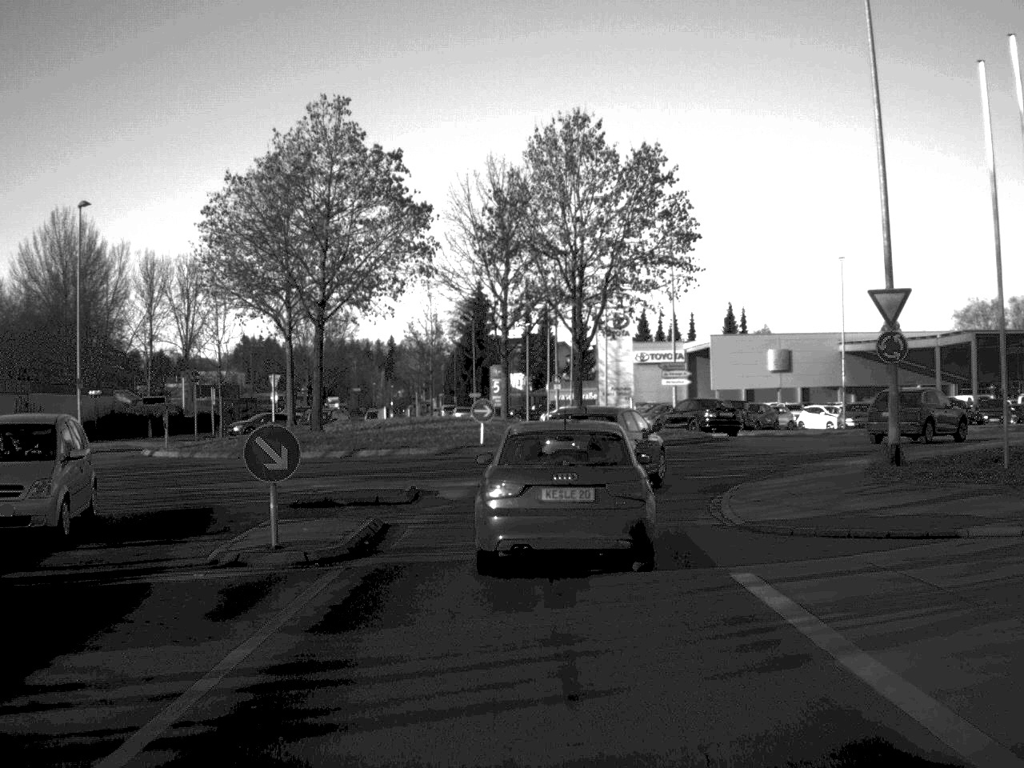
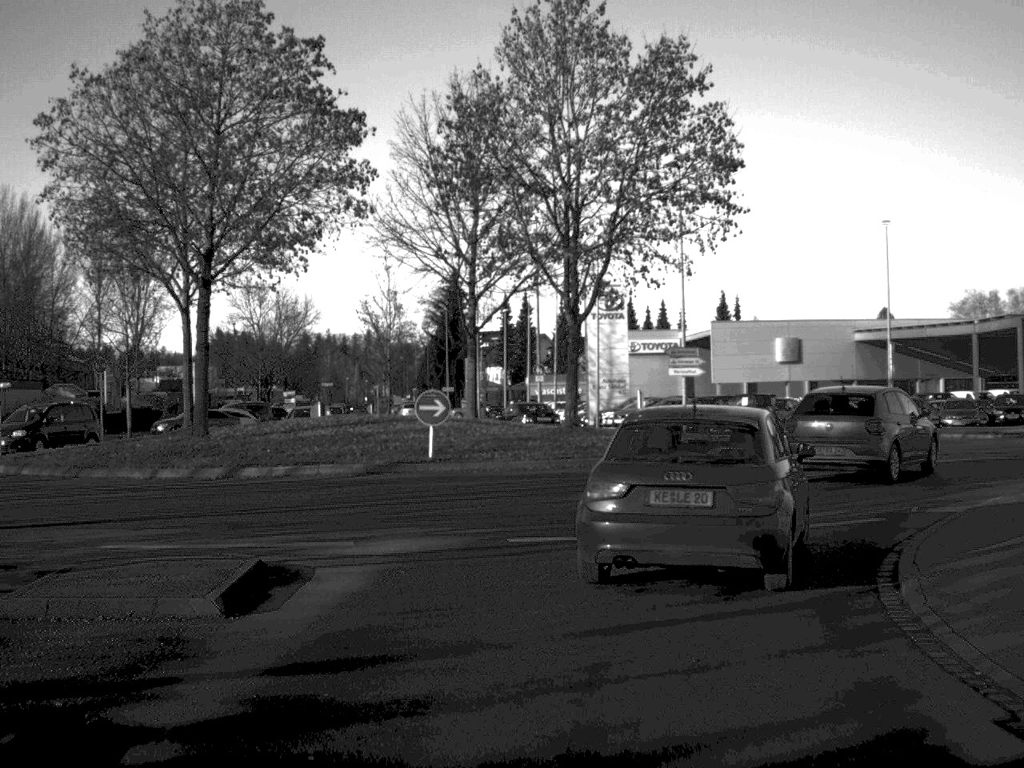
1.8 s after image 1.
(+0.1, +10.9) m; +1°
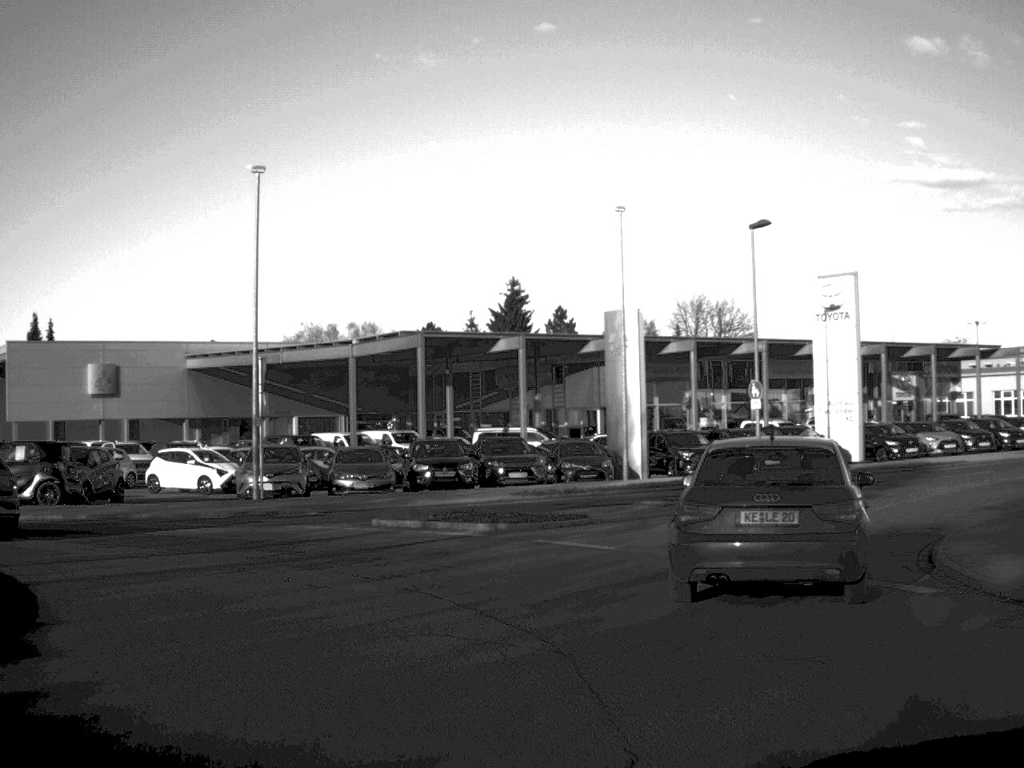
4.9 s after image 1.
(+3.5, +18.4) m; +31°
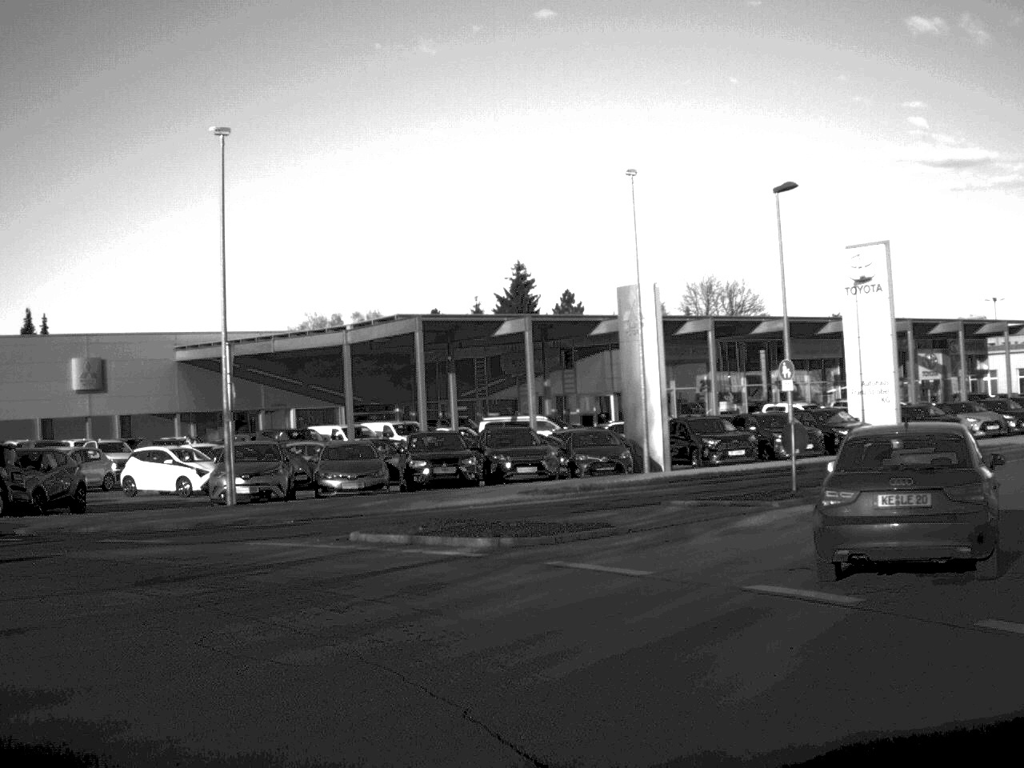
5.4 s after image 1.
(0.0, +3.7) m; -1°
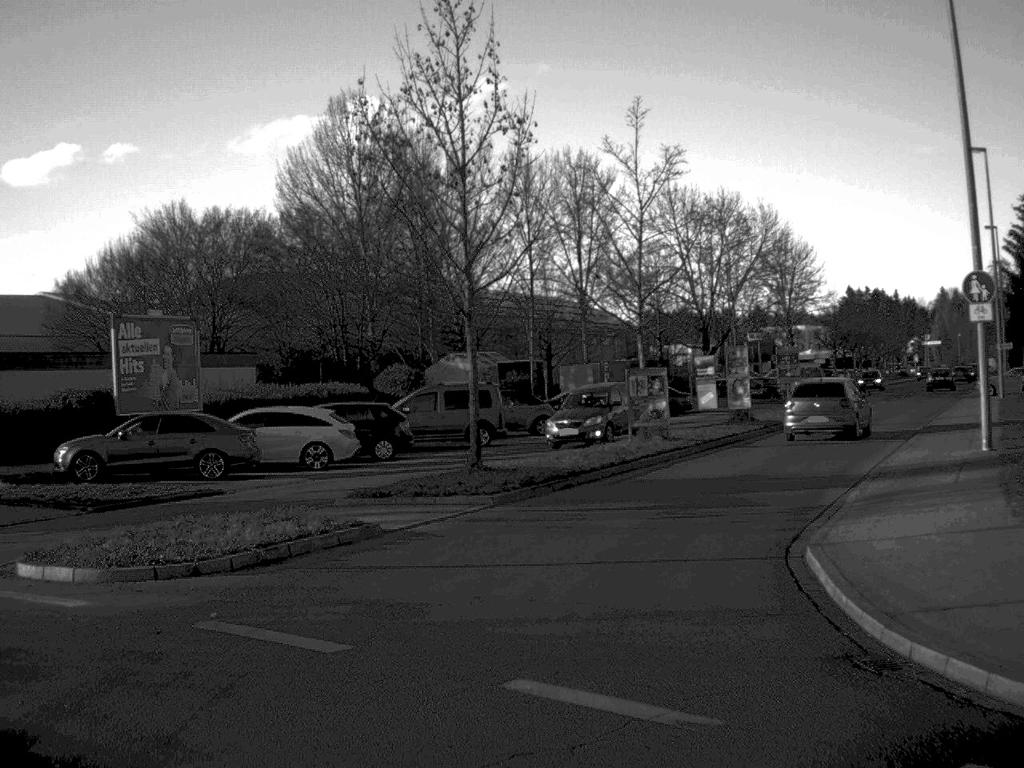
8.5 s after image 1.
(-9.8, +15.9) m; -59°
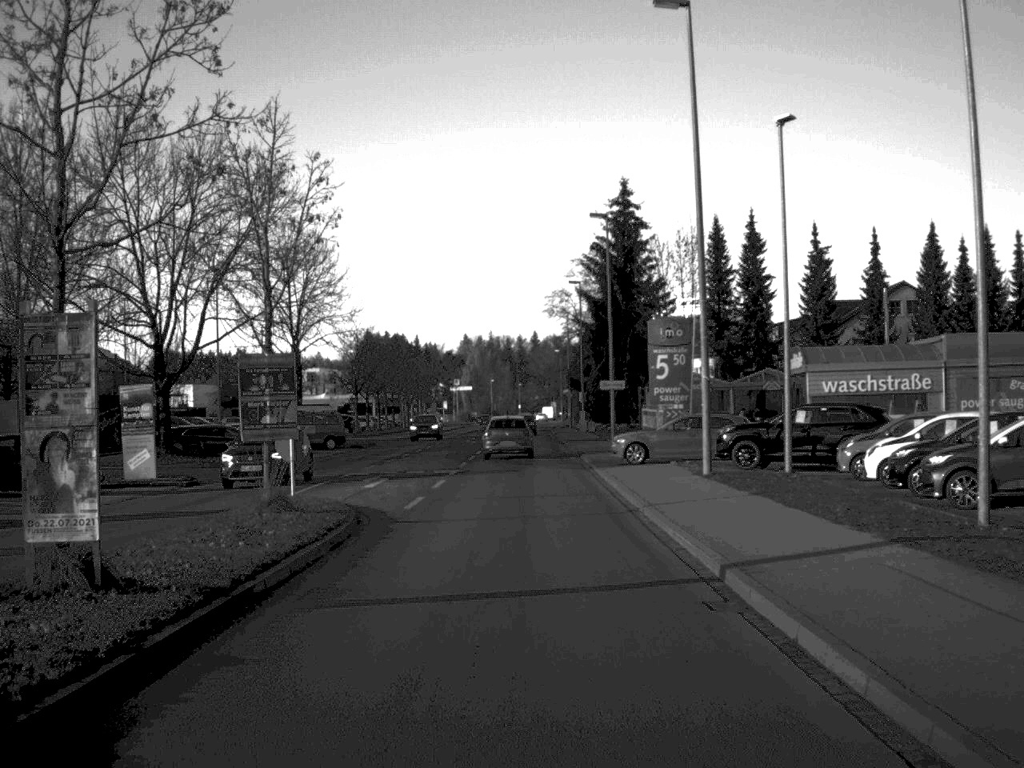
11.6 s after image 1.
(+5.5, +25.7) m; +22°
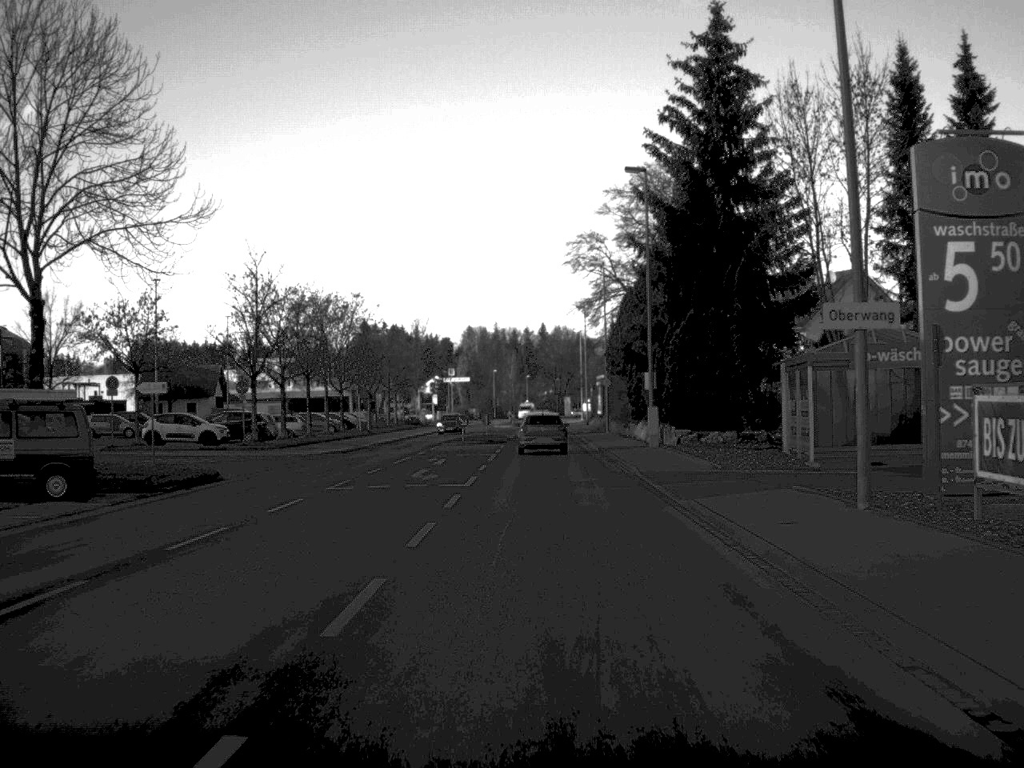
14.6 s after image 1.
(-0.5, +40.3) m; 0°
